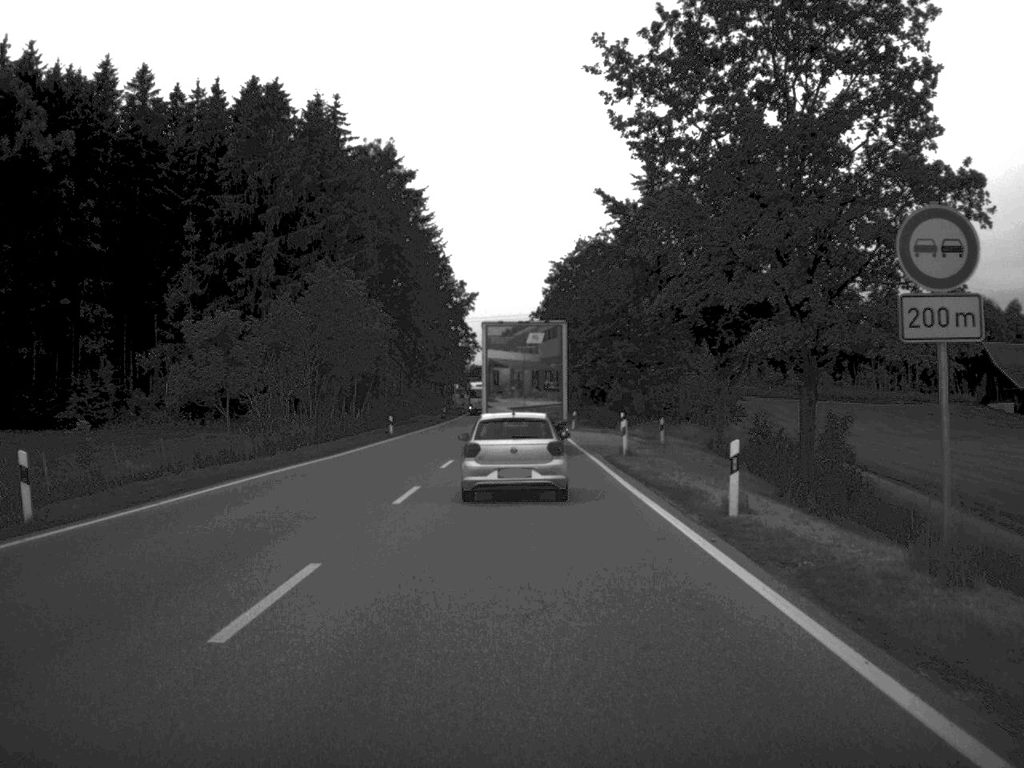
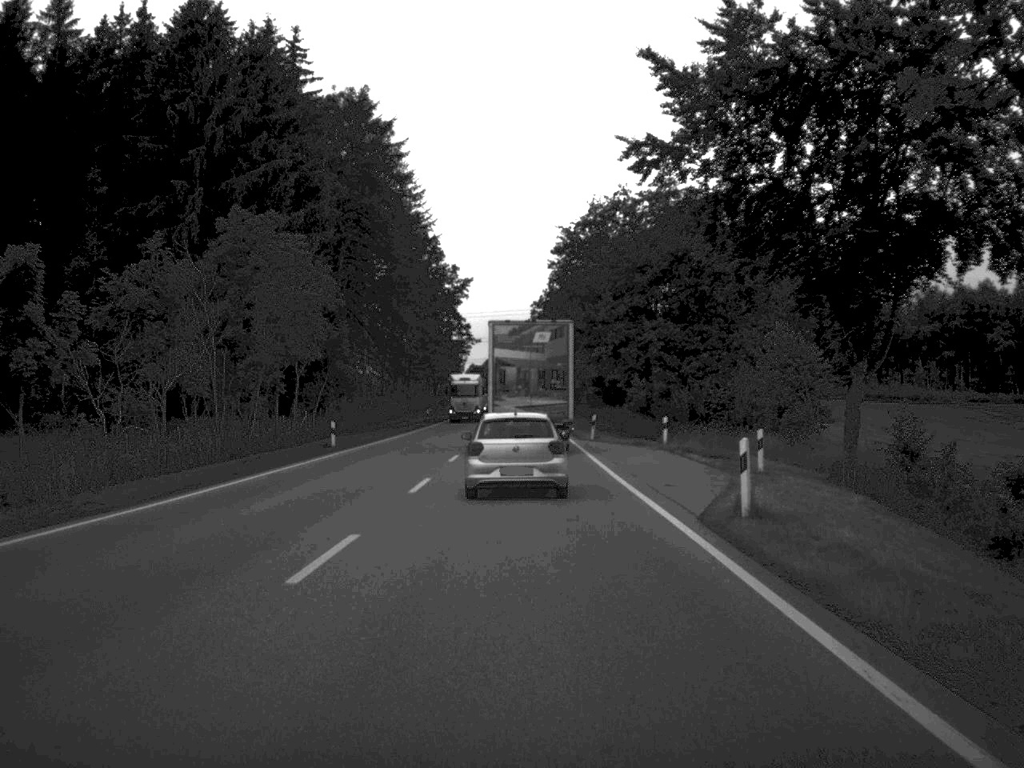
(0.0, +20.4) m; 0°
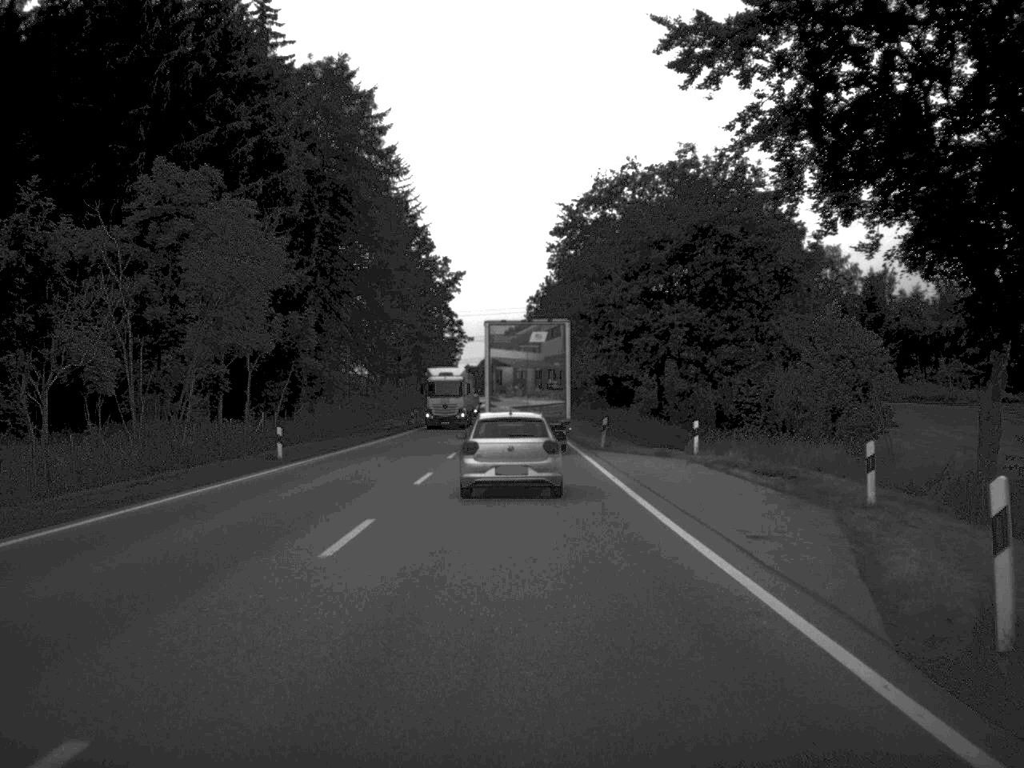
(0.0, +9.5) m; 0°
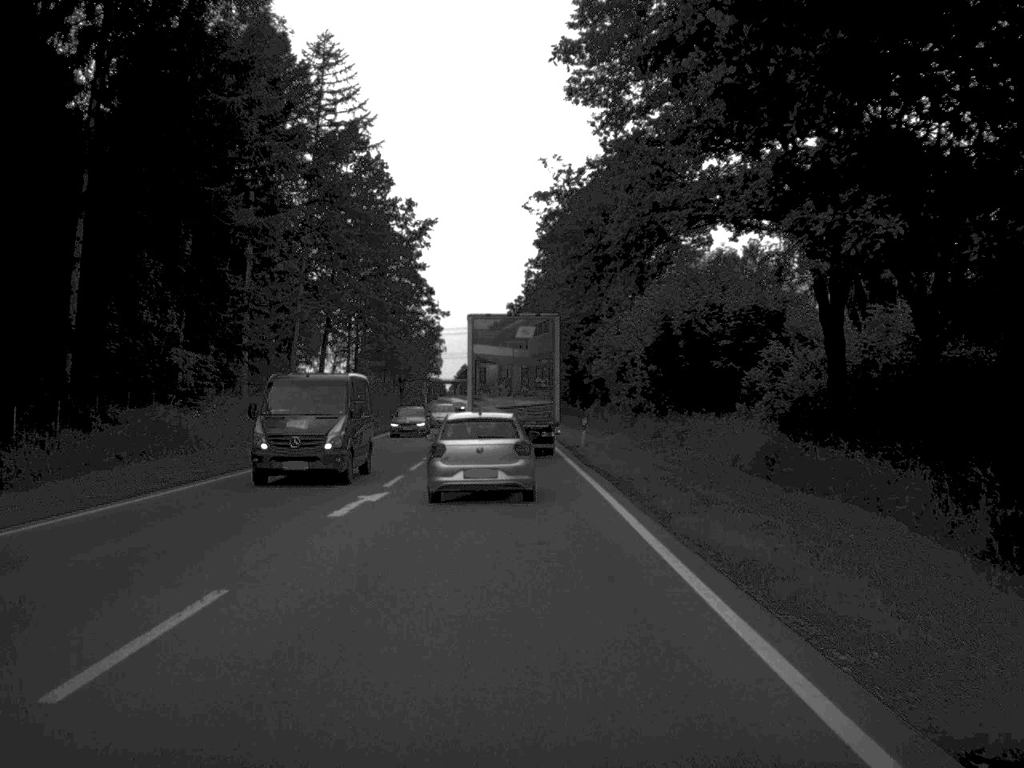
(+0.1, +42.1) m; 0°
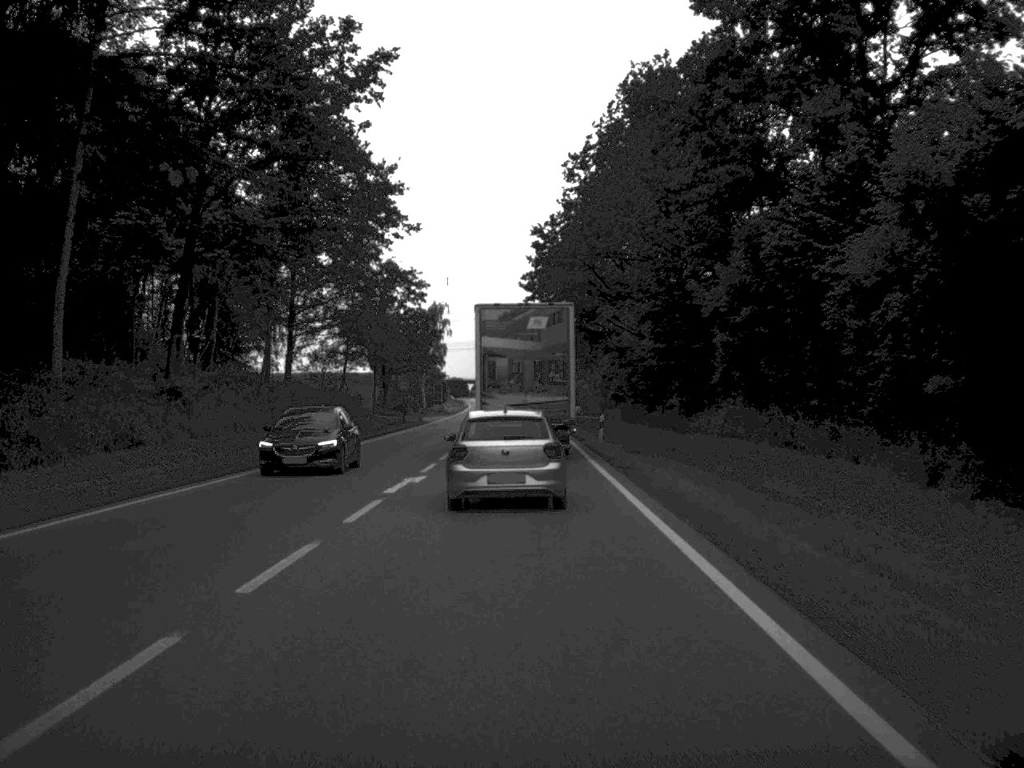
(-0.7, +49.1) m; -1°
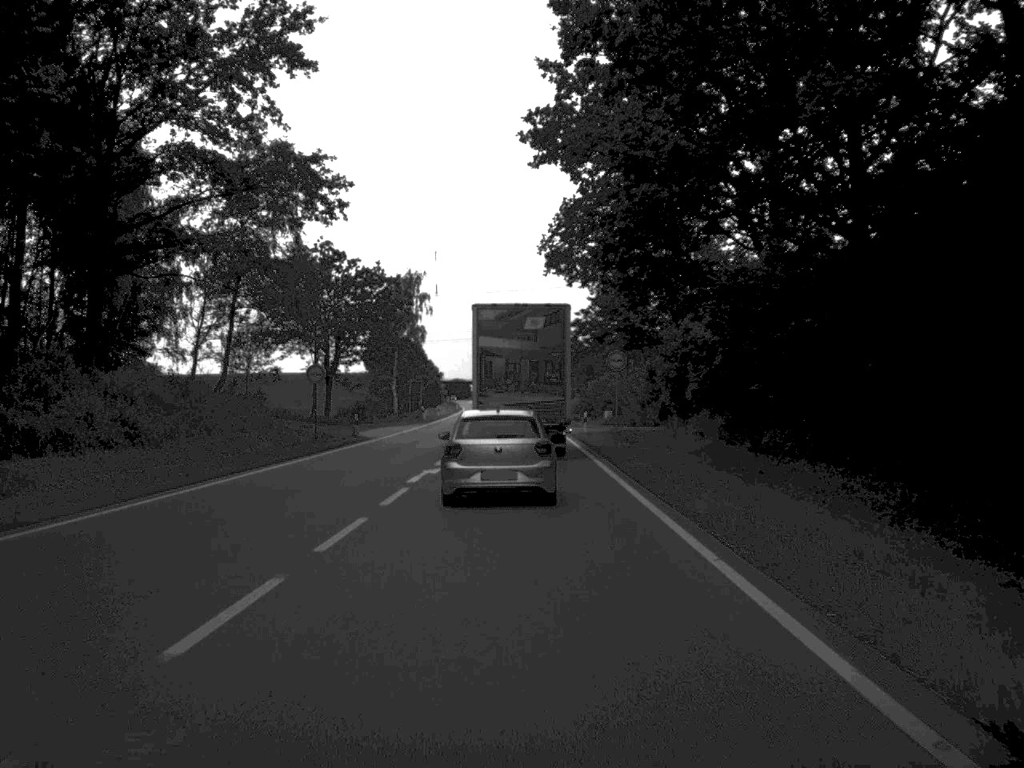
(-0.1, +38.4) m; 0°
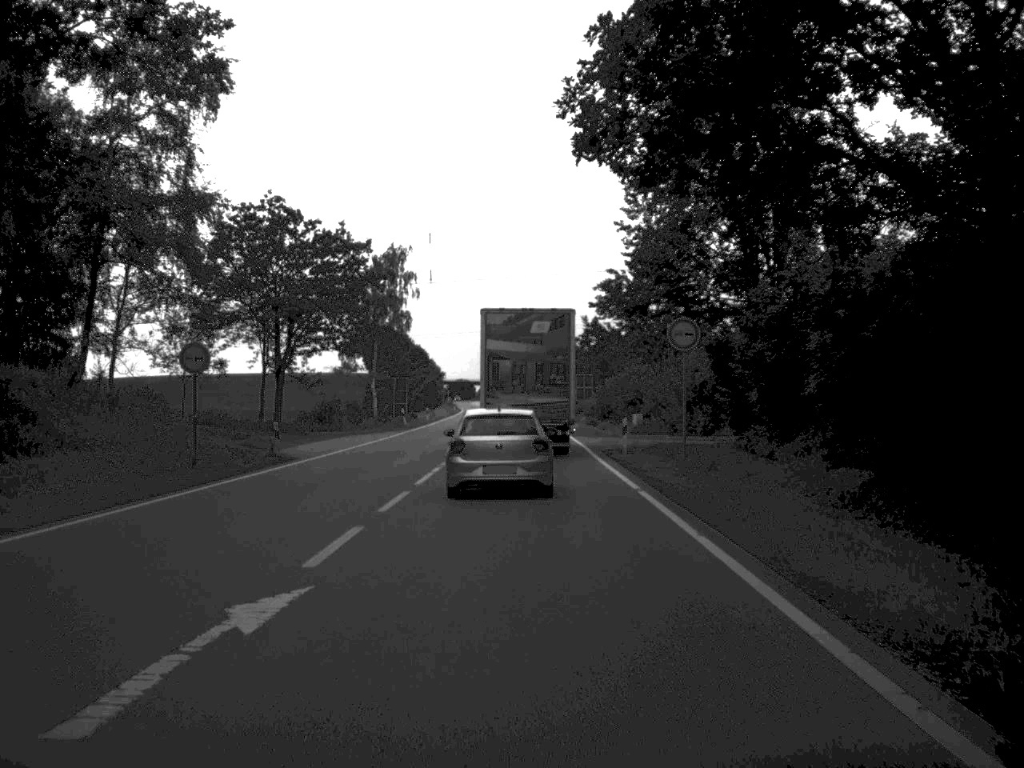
(-0.1, +19.0) m; 0°
